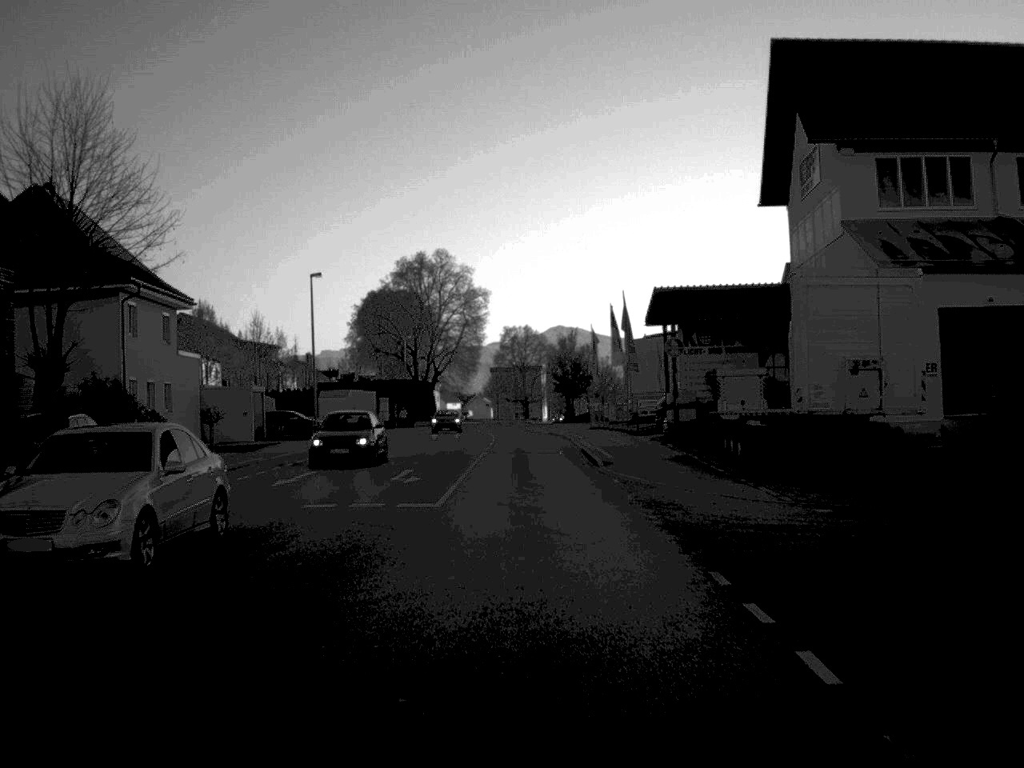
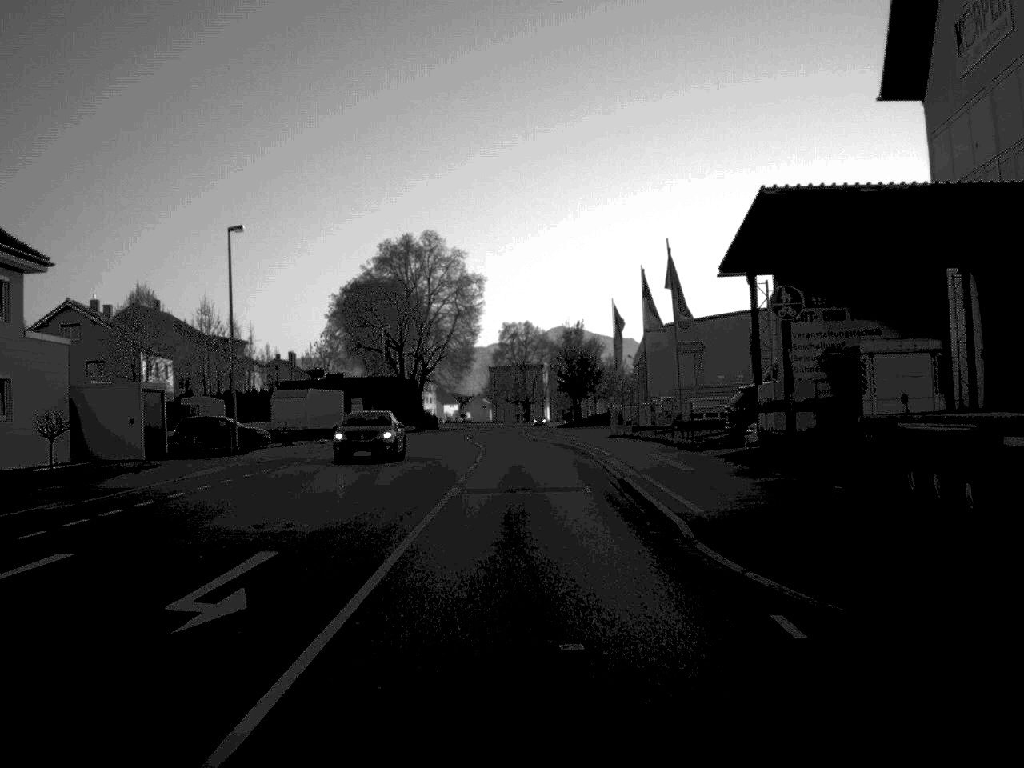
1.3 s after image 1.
(0.0, +16.6) m; 0°
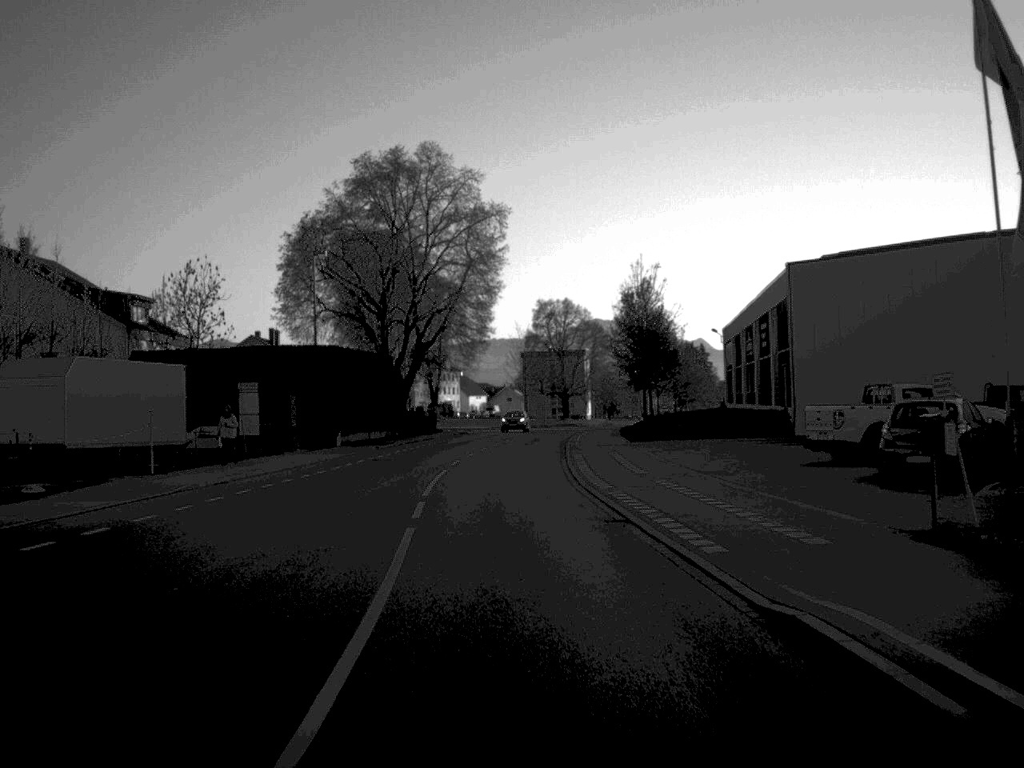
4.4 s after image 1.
(-0.4, +40.7) m; -2°
